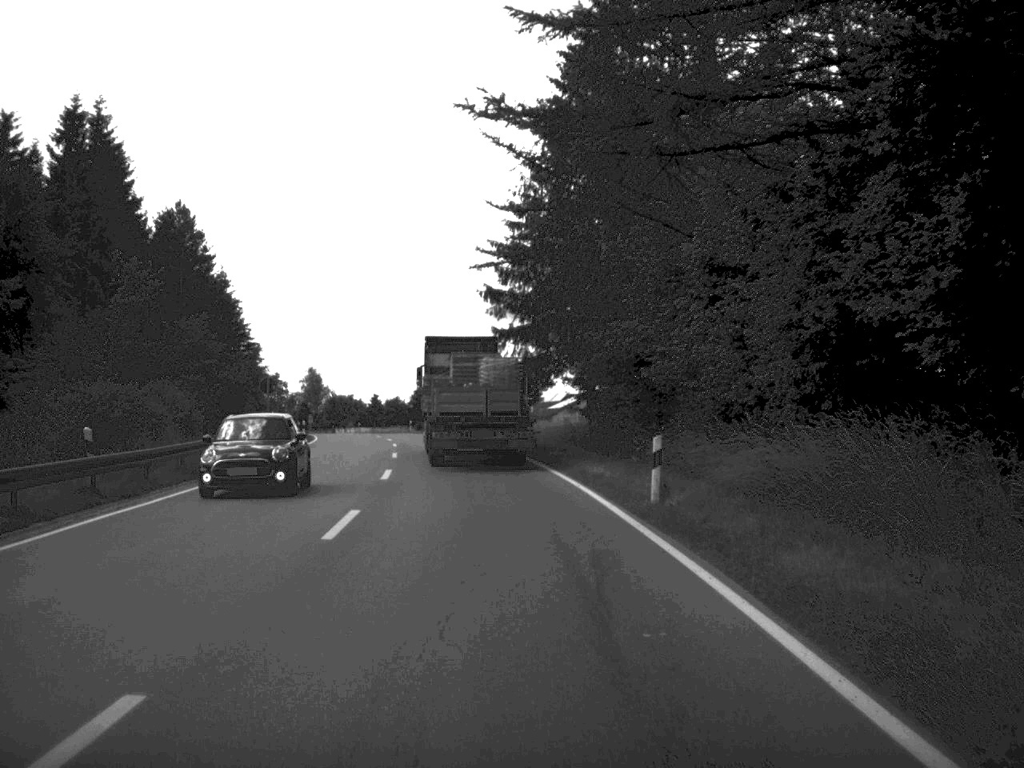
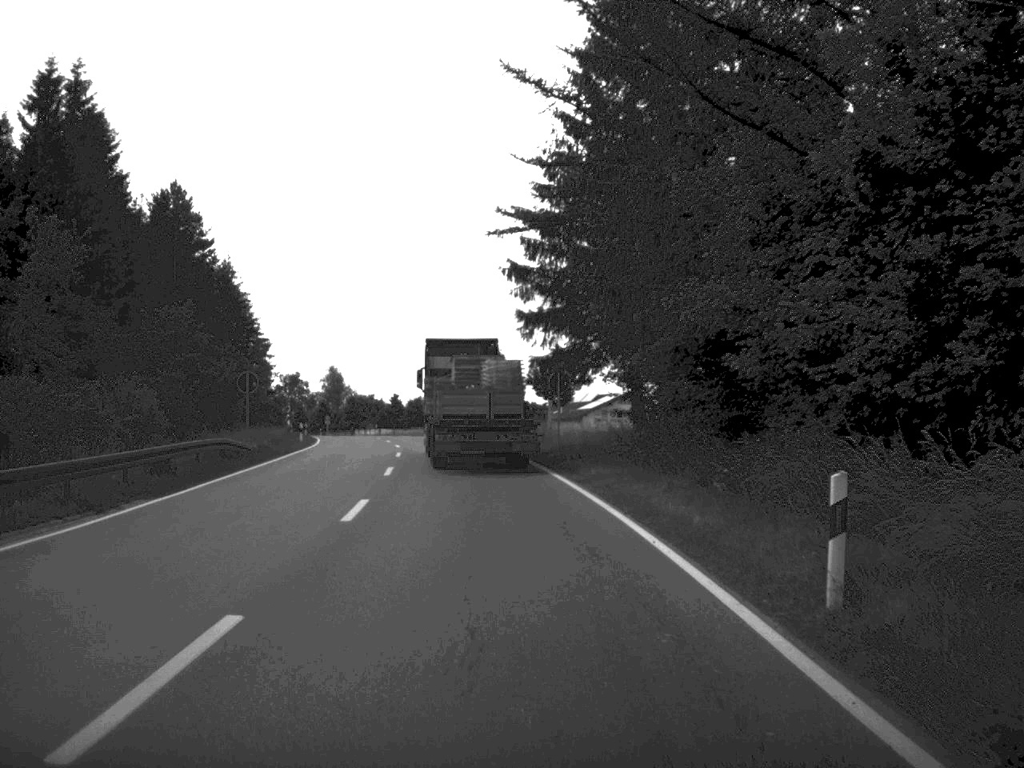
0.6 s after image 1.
(-0.1, +9.3) m; -1°
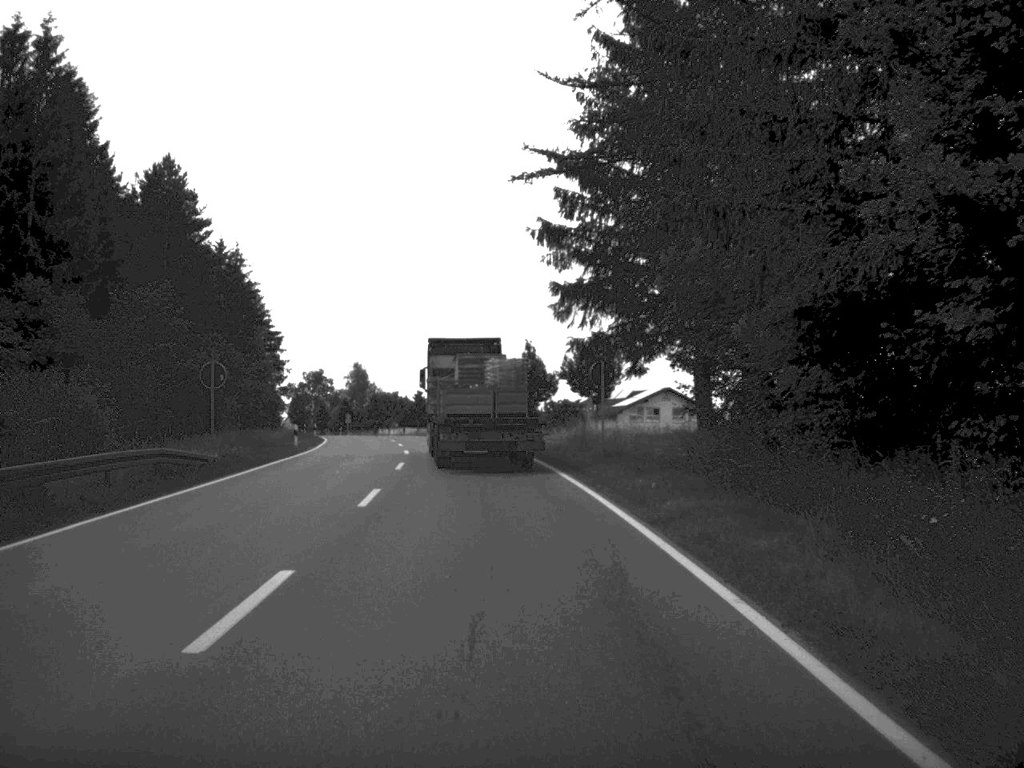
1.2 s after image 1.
(-0.1, +9.3) m; -1°
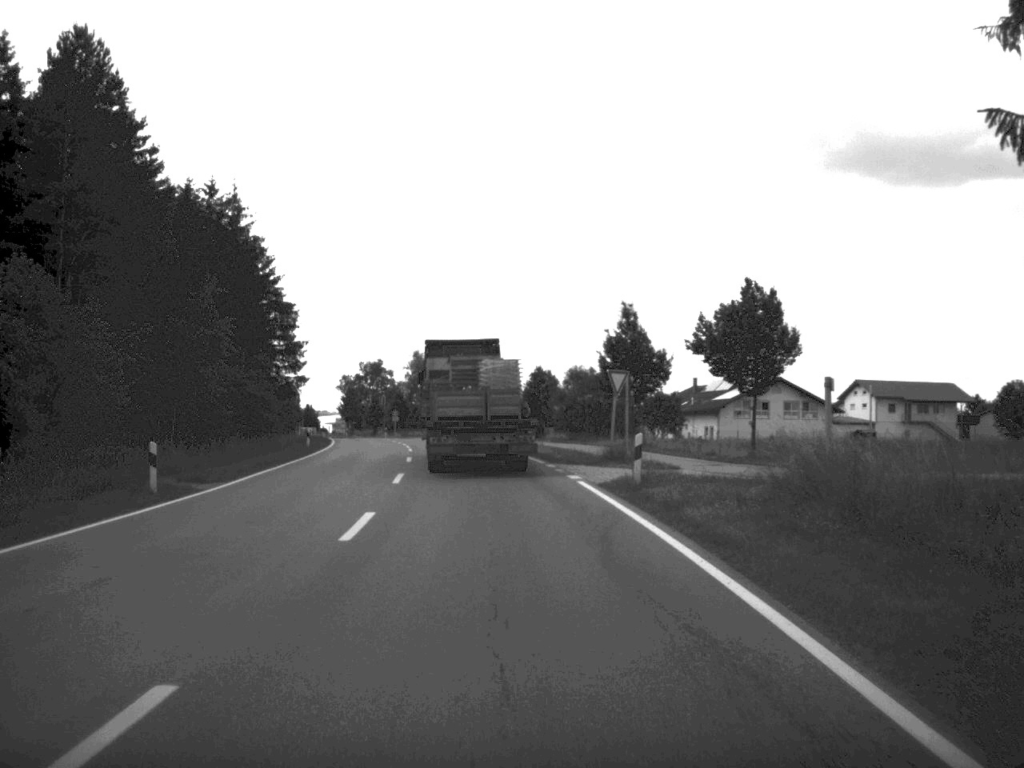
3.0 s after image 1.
(-1.0, +28.7) m; -4°
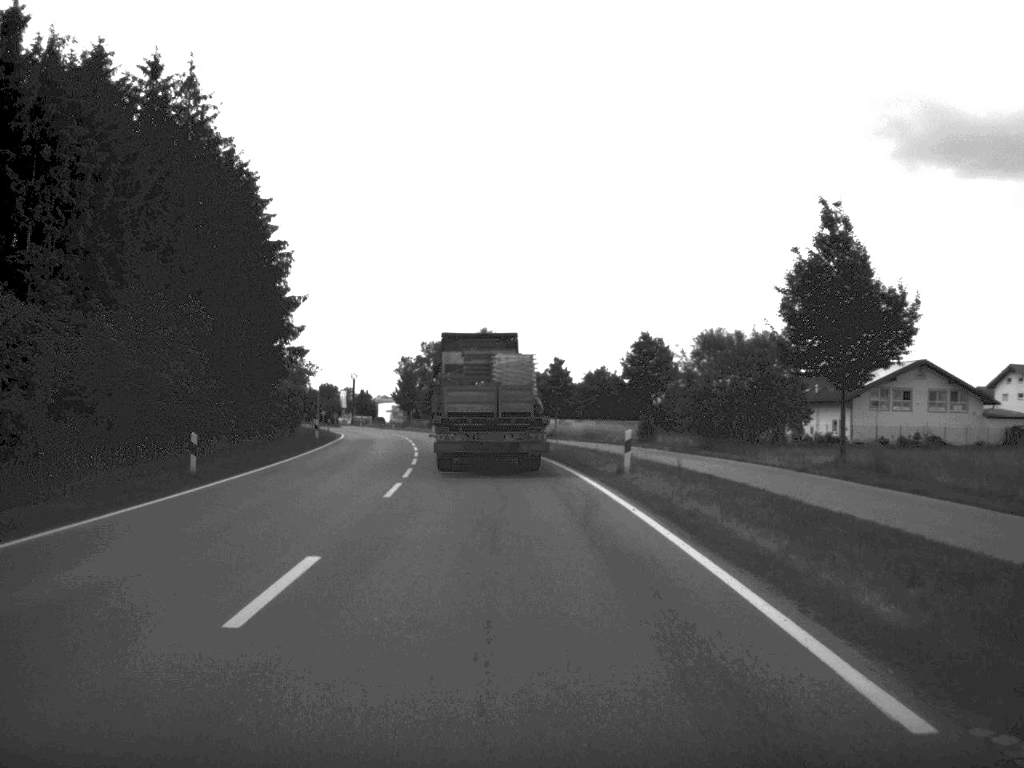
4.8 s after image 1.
(-0.9, +29.7) m; -4°
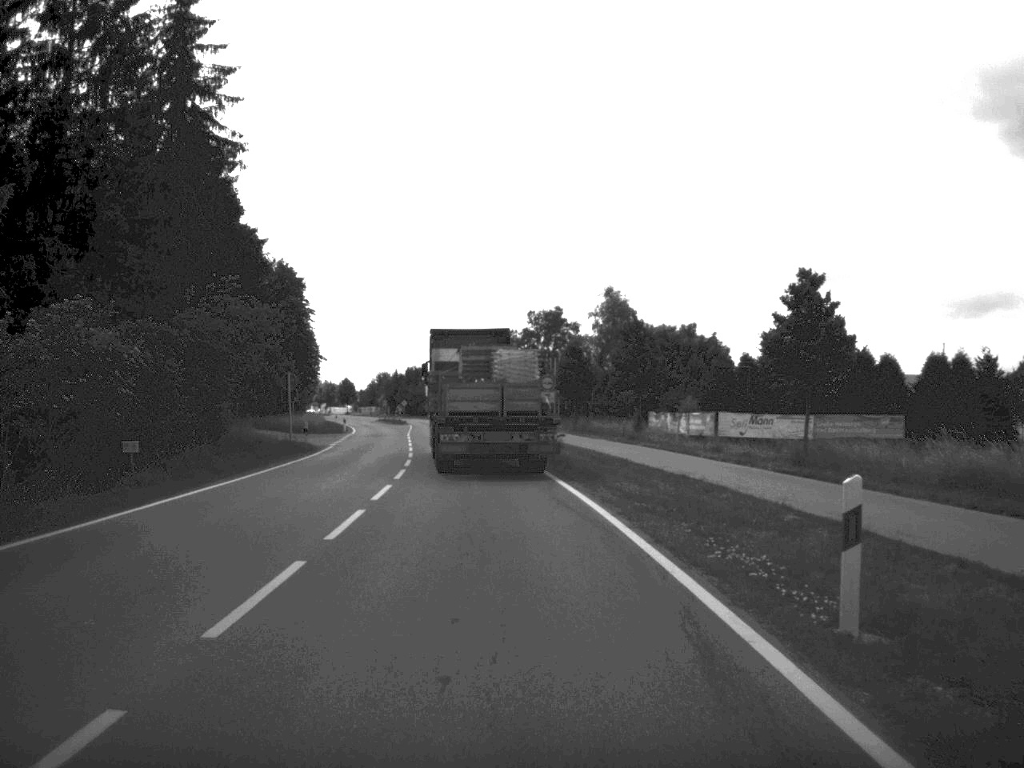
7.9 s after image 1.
(-2.2, +48.4) m; -6°
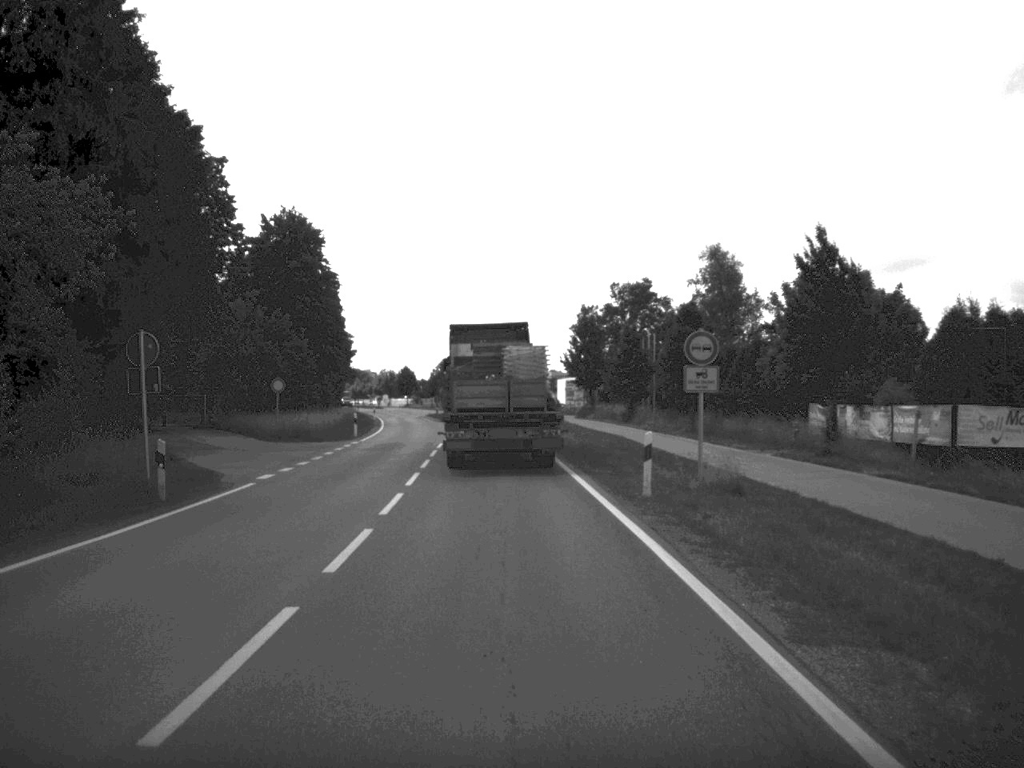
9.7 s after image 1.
(-0.9, +26.2) m; -4°
